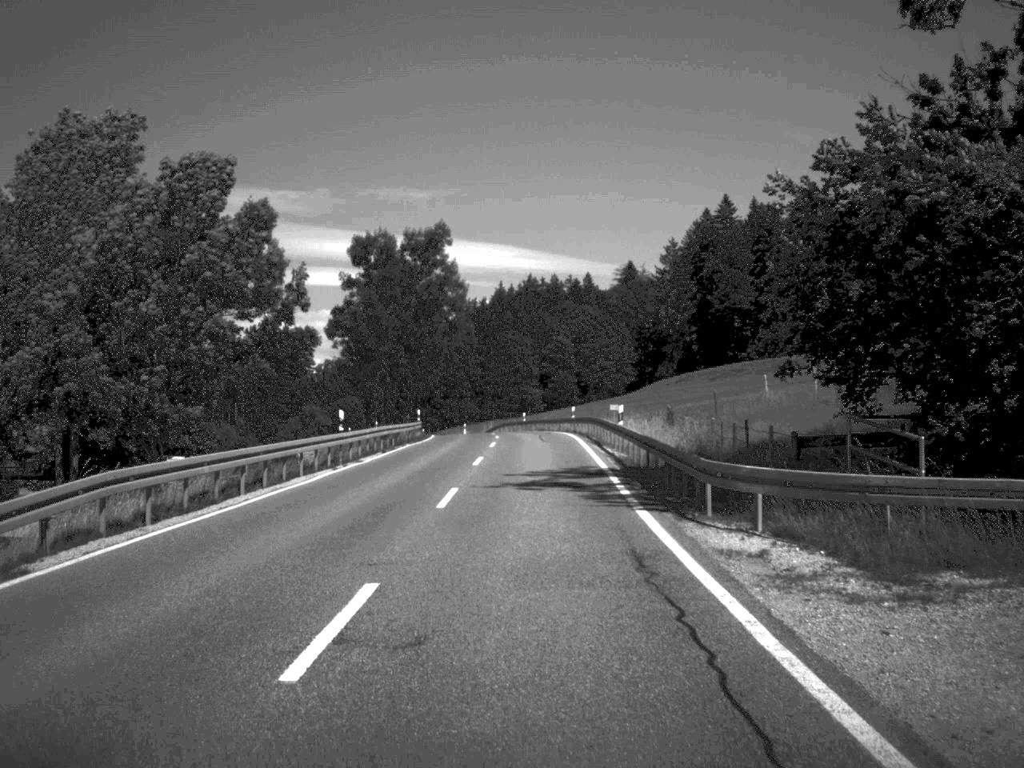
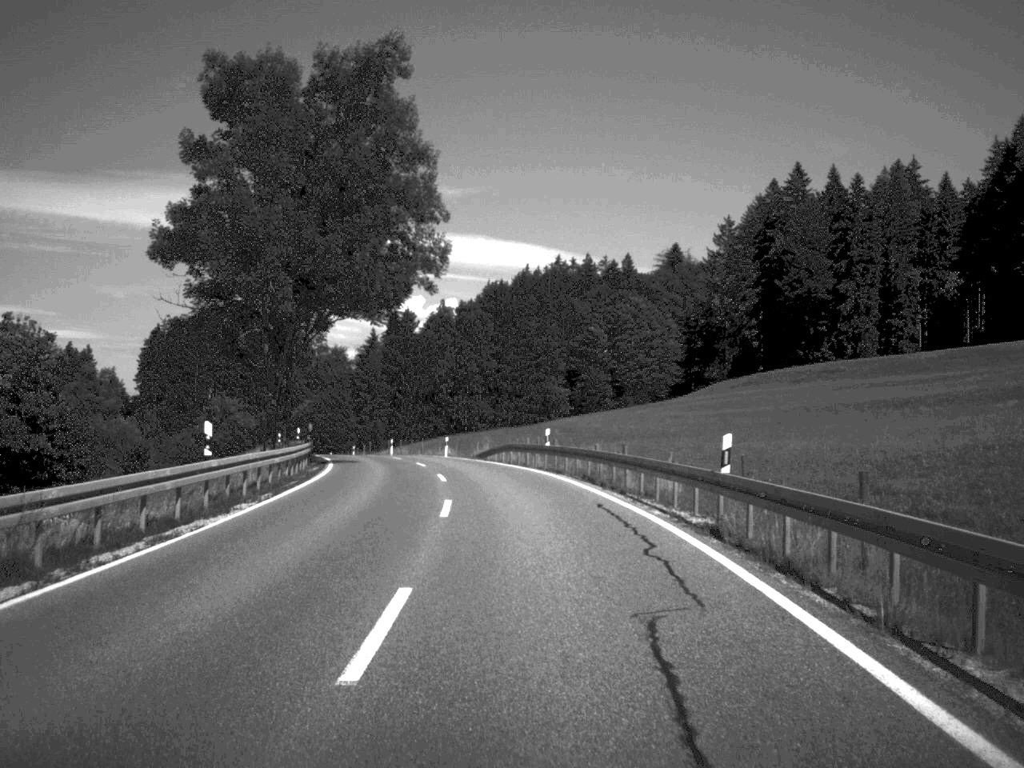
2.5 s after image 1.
(-0.1, +46.5) m; -1°
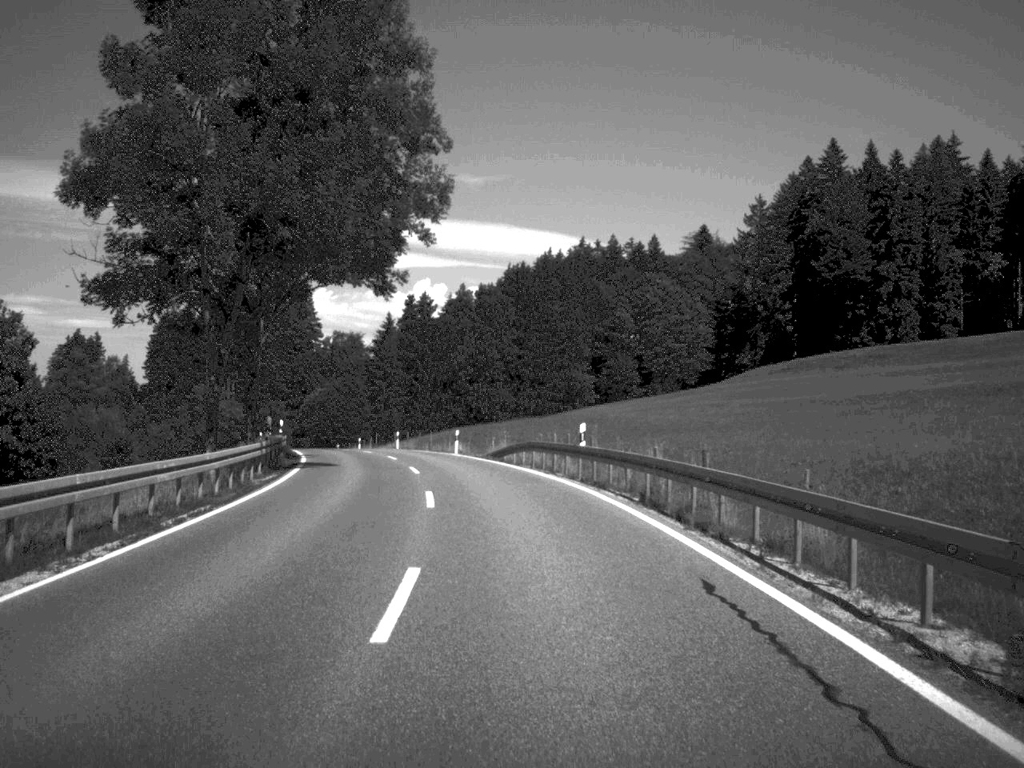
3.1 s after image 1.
(-0.1, +10.7) m; -1°
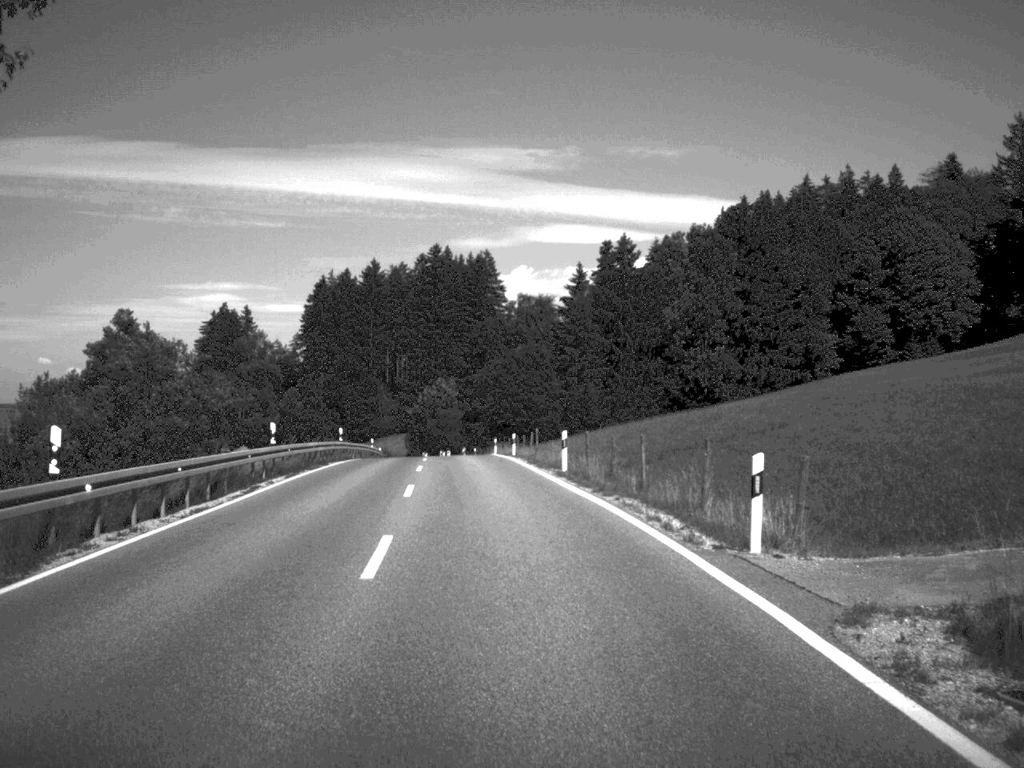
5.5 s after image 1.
(-3.3, +43.5) m; -9°
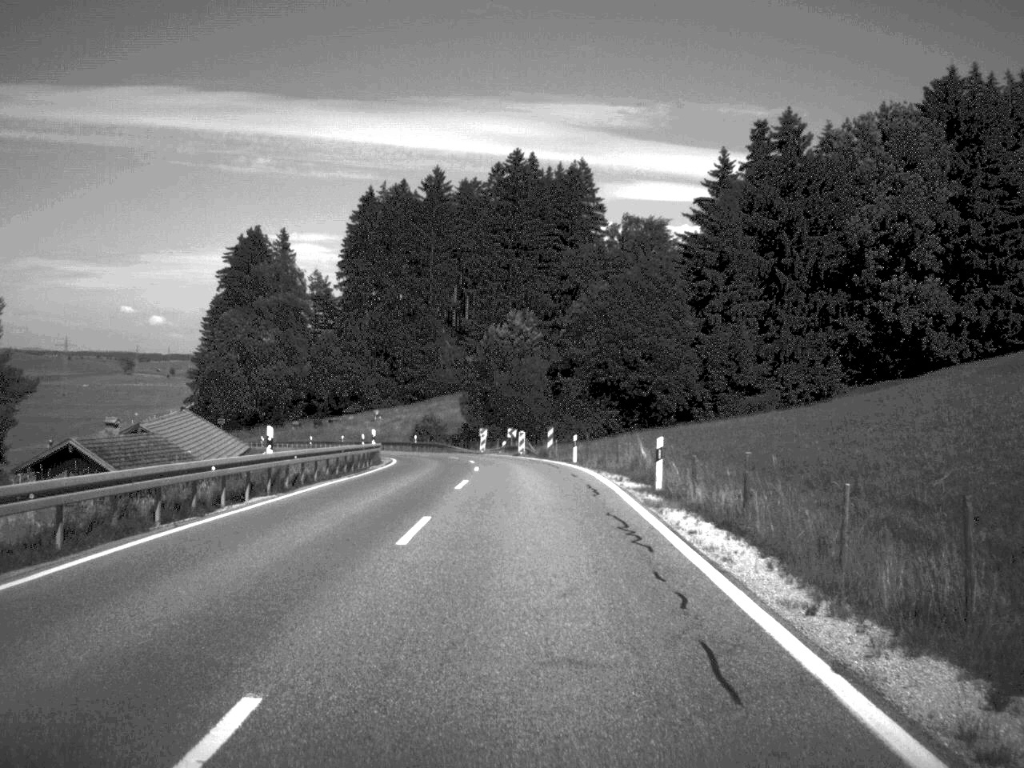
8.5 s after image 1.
(-2.8, +55.6) m; -4°
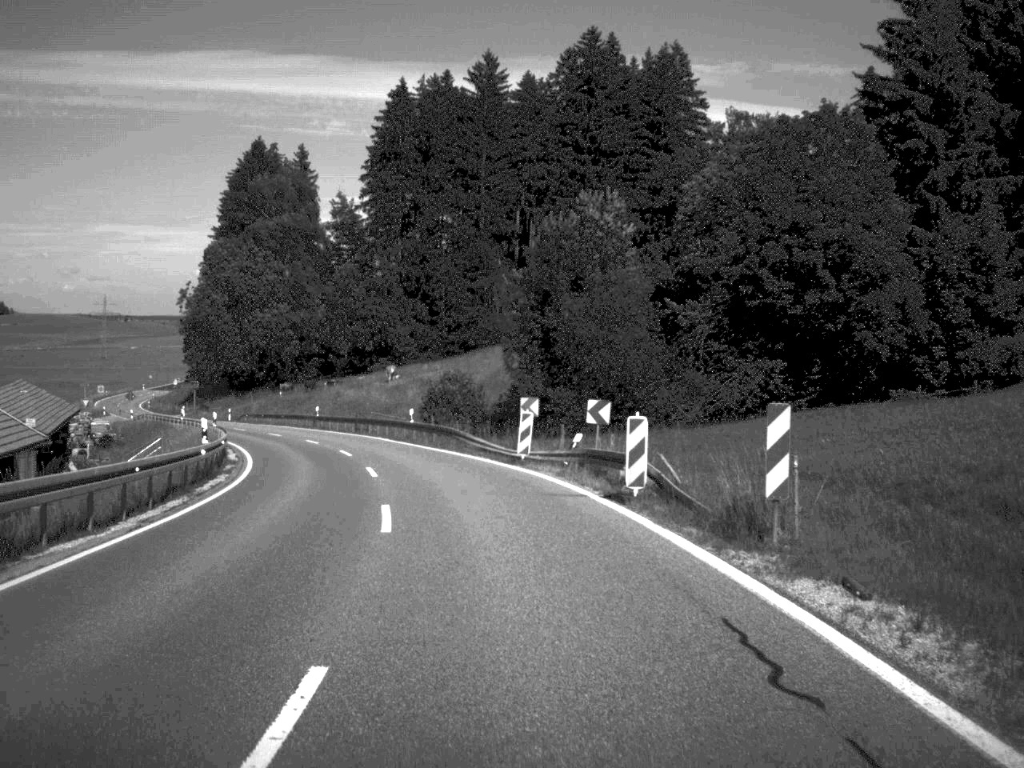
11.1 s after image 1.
(-0.7, +45.9) m; -4°
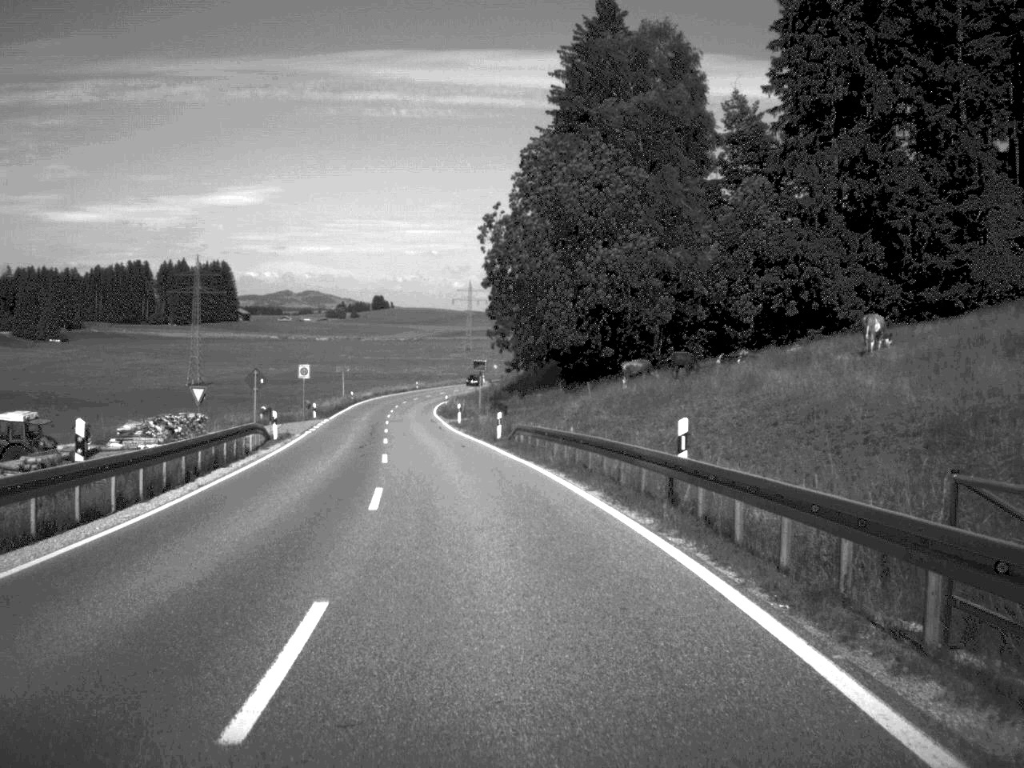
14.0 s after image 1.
(-8.6, +55.5) m; -18°
